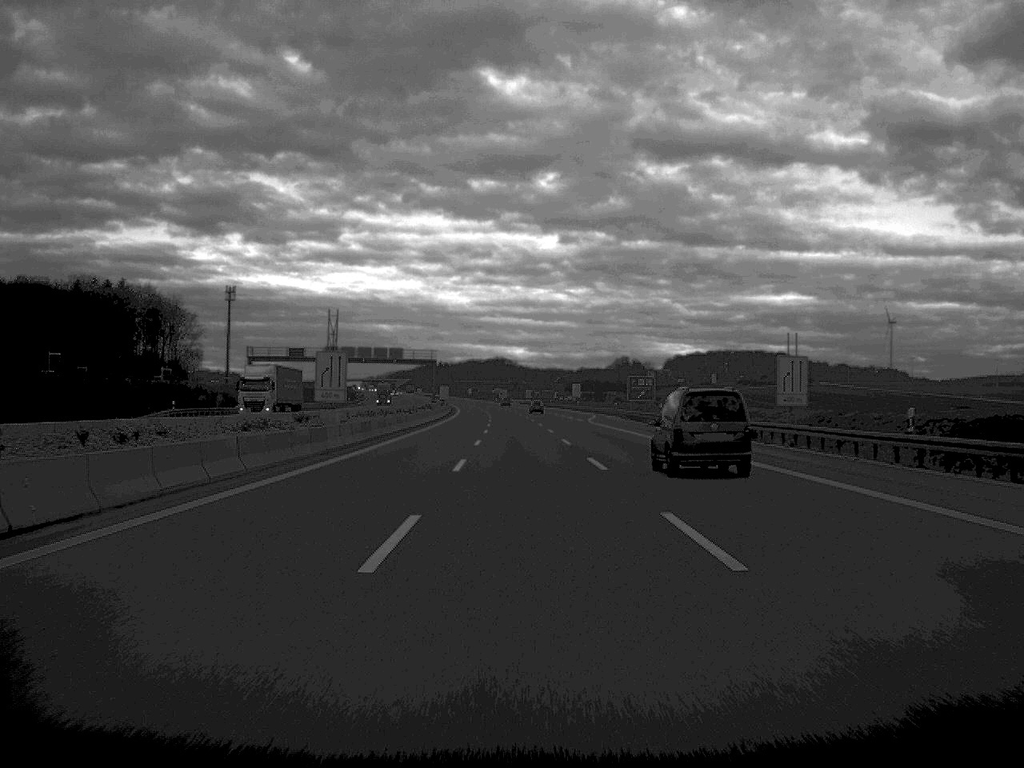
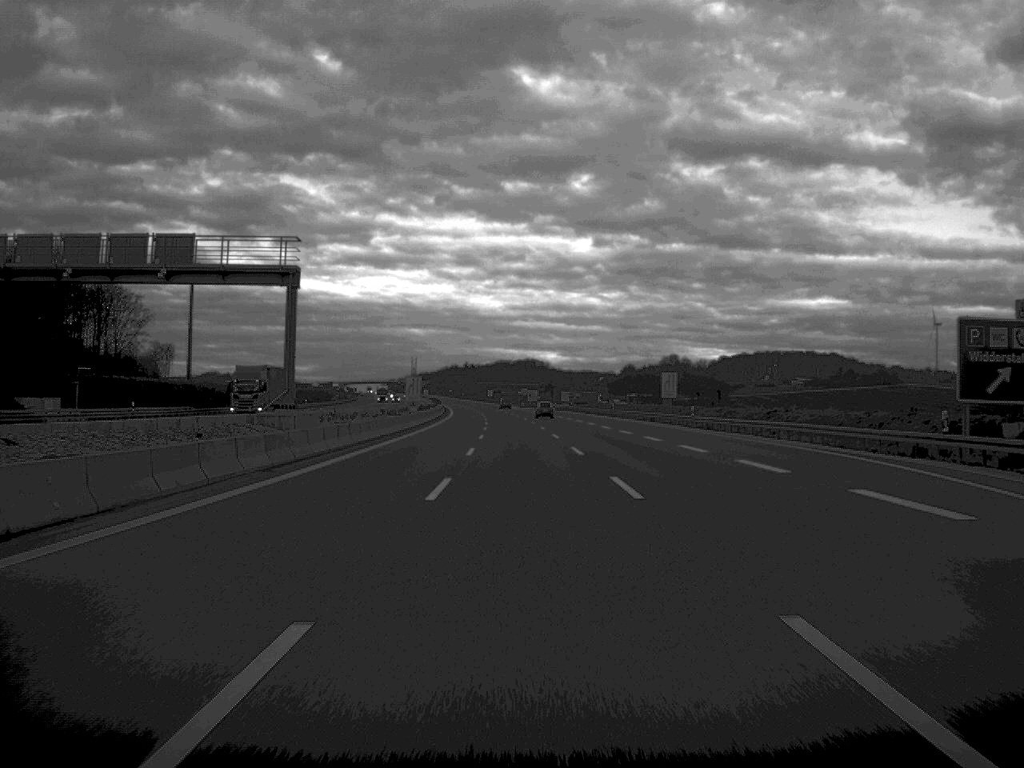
(-1.3, +98.1) m; -1°
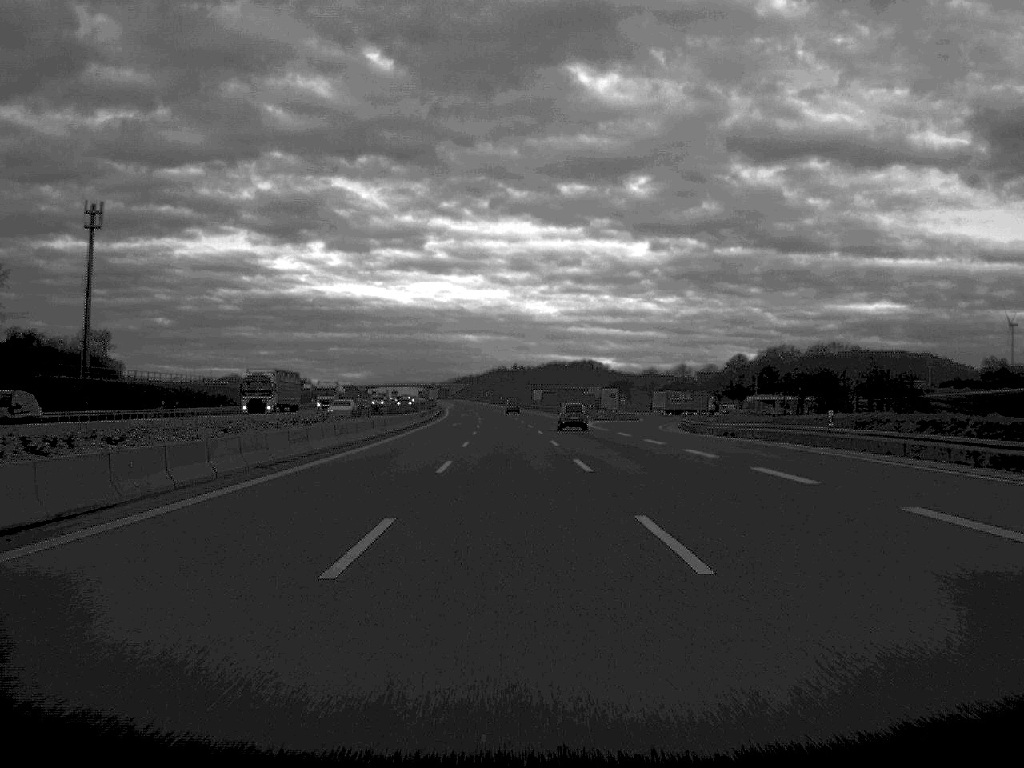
(-2.6, +134.4) m; -2°
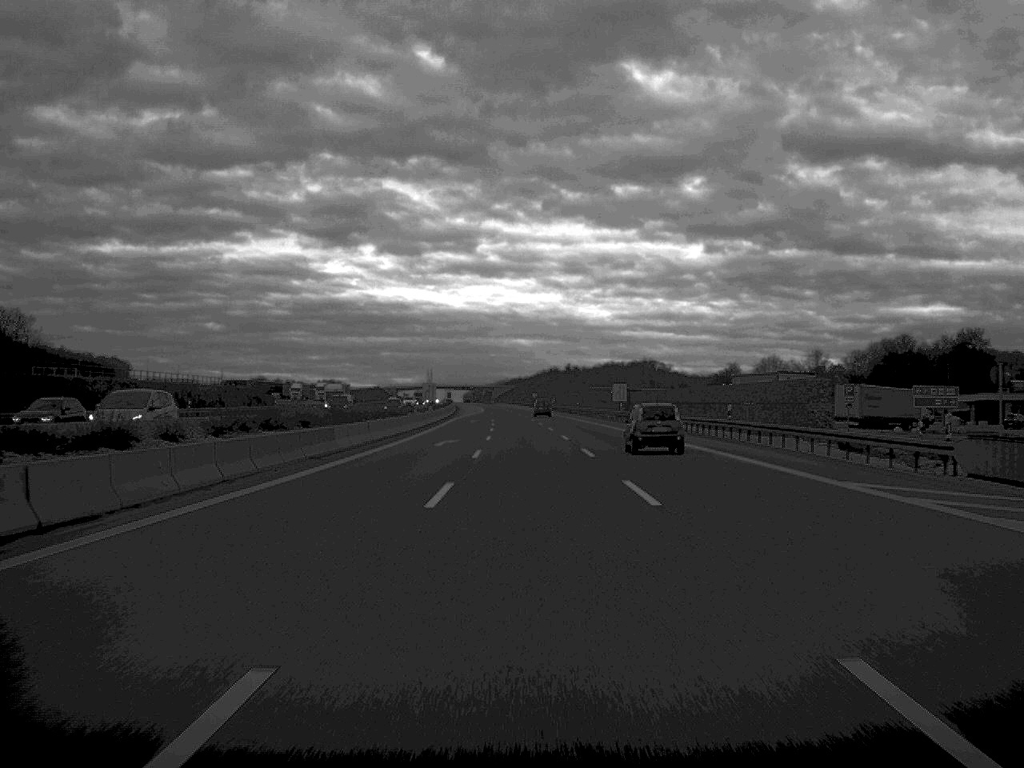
(-2.1, +99.8) m; -2°
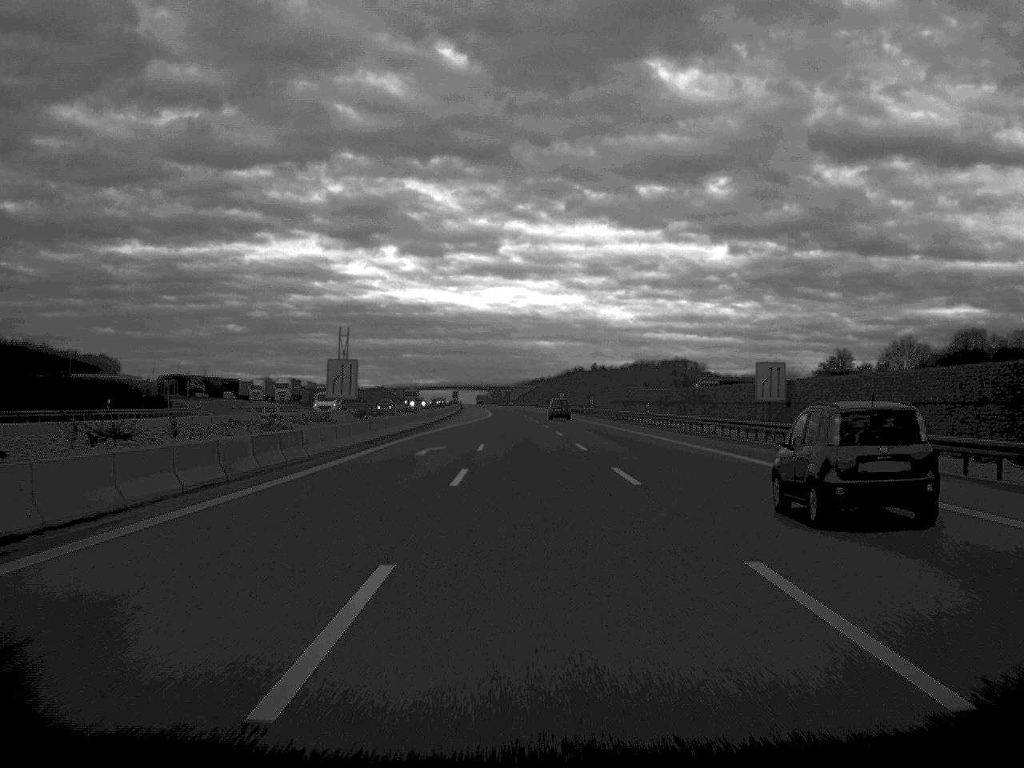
(-0.6, +66.6) m; -1°
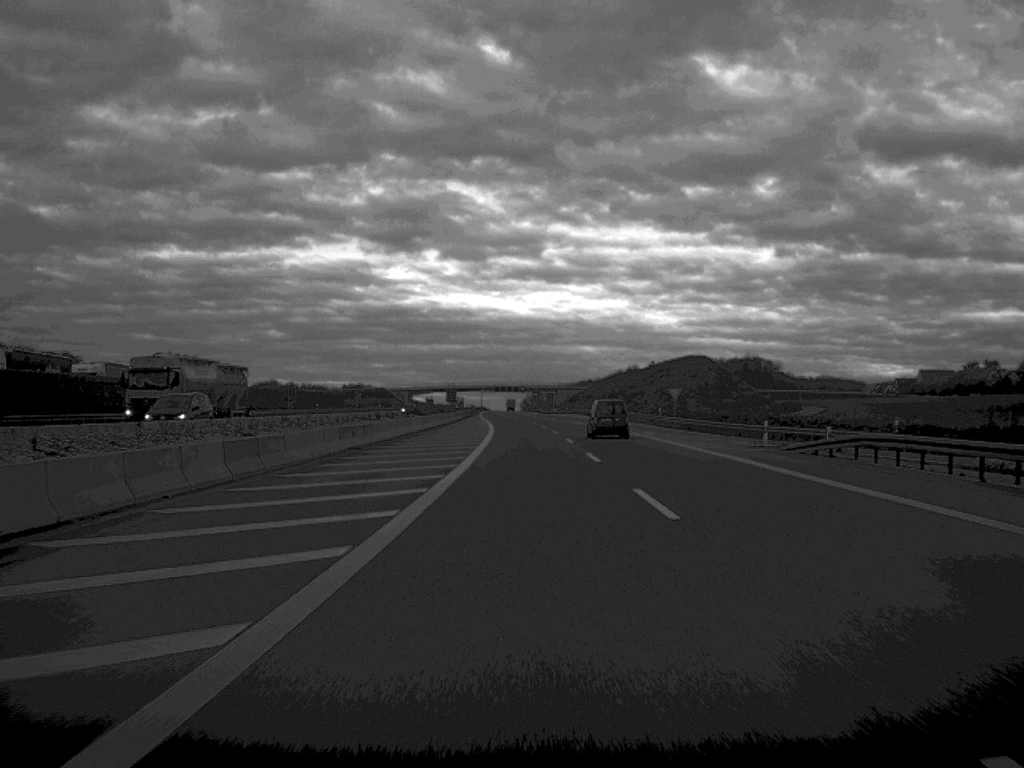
(-1.9, +131.5) m; -2°
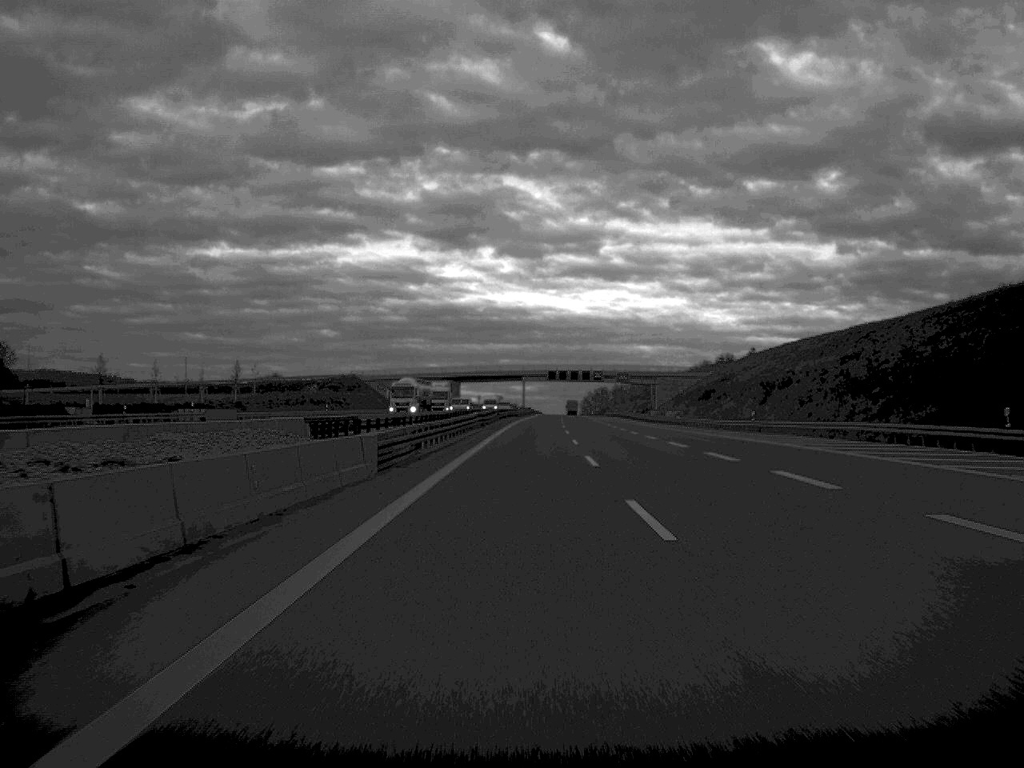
(-3.7, +164.8) m; -2°
